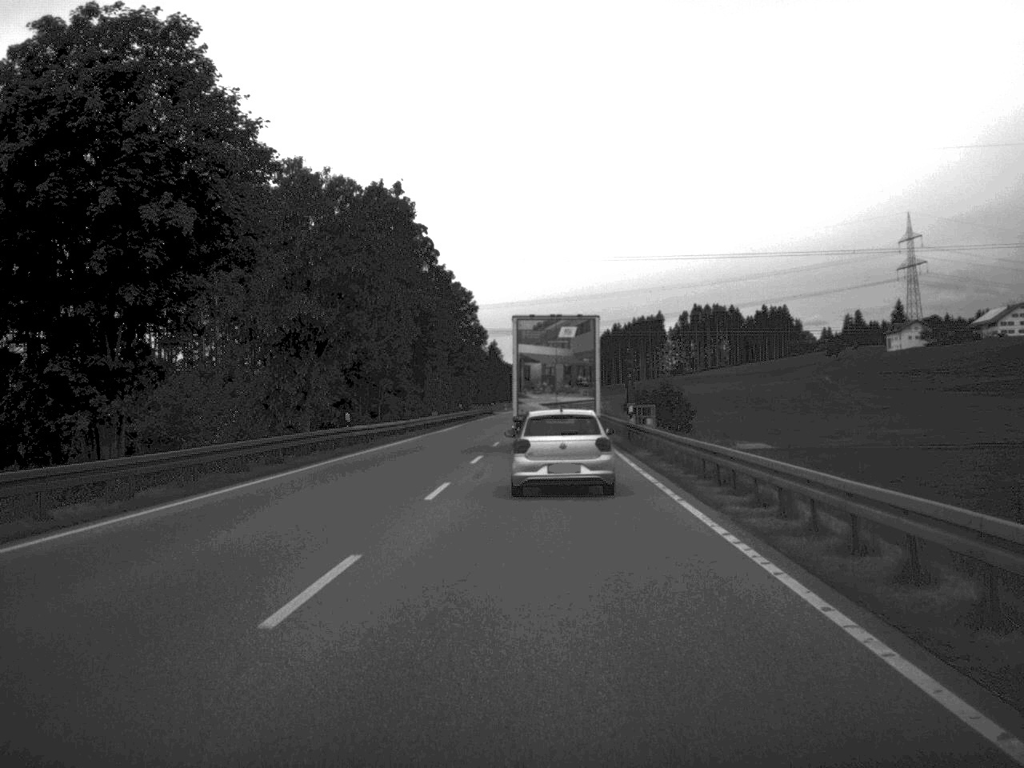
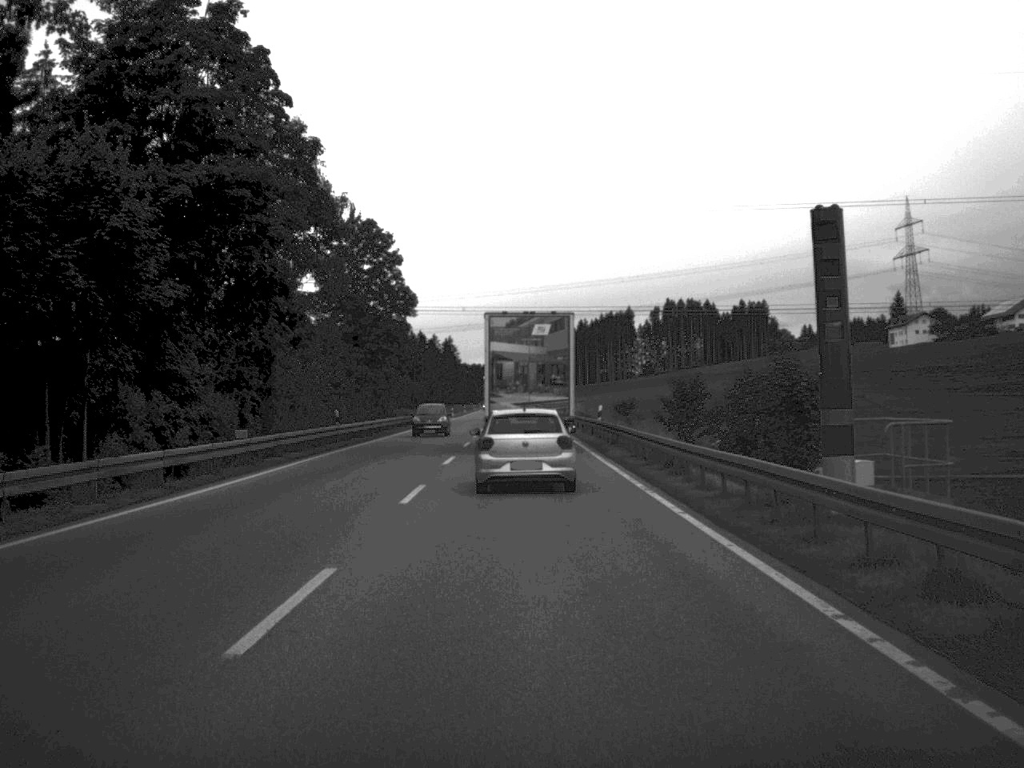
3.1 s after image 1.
(+0.6, +48.3) m; +2°
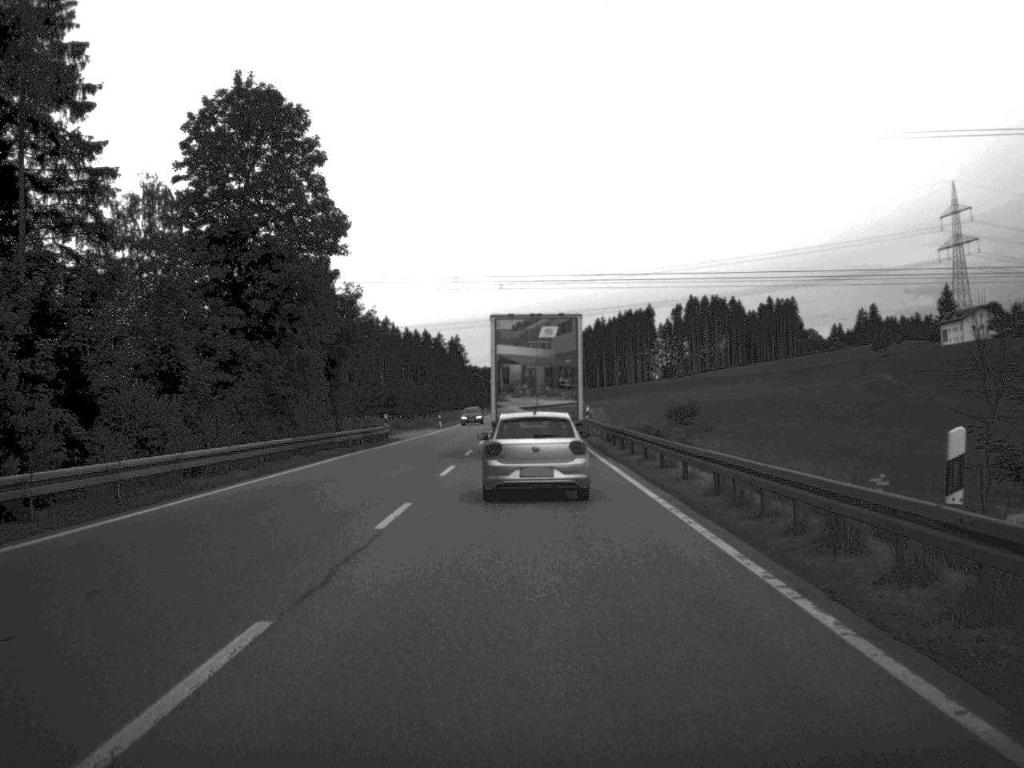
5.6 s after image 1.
(-0.2, +38.6) m; -1°
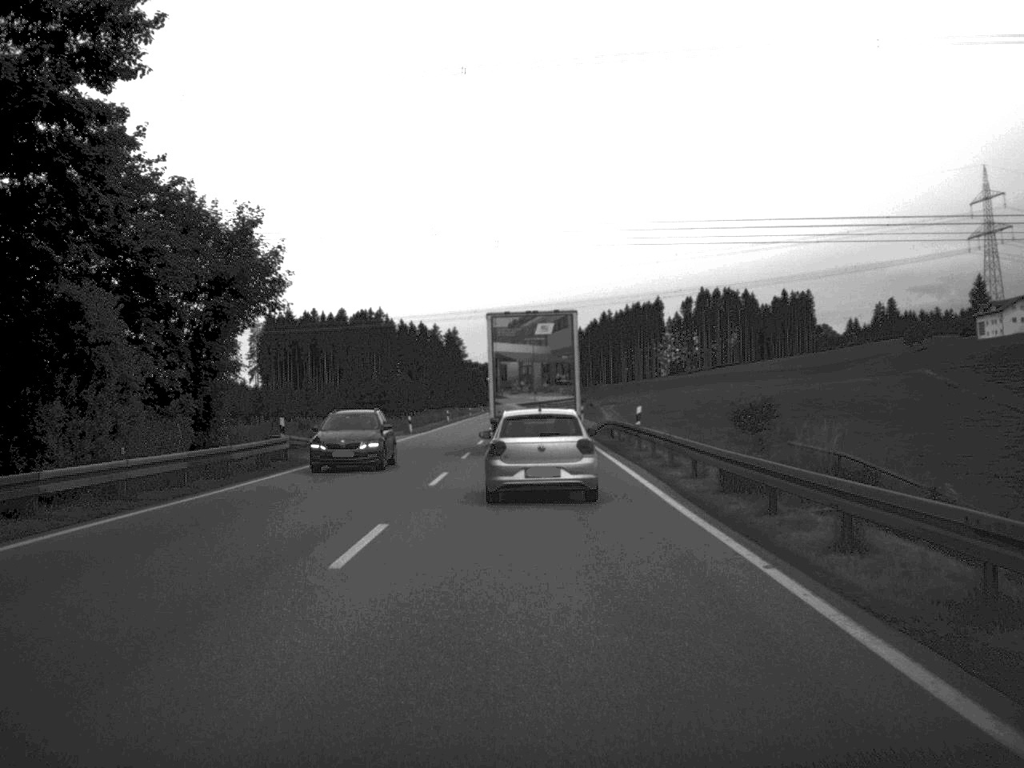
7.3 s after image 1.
(-0.1, +27.7) m; 0°
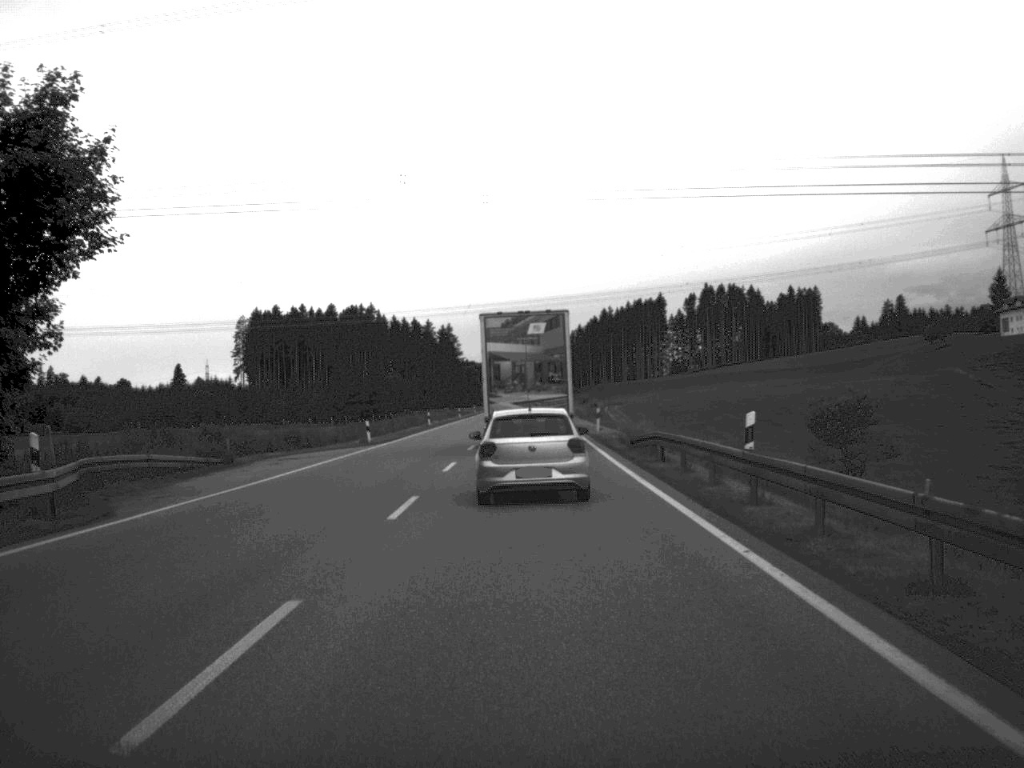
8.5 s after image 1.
(0.0, +18.3) m; 0°
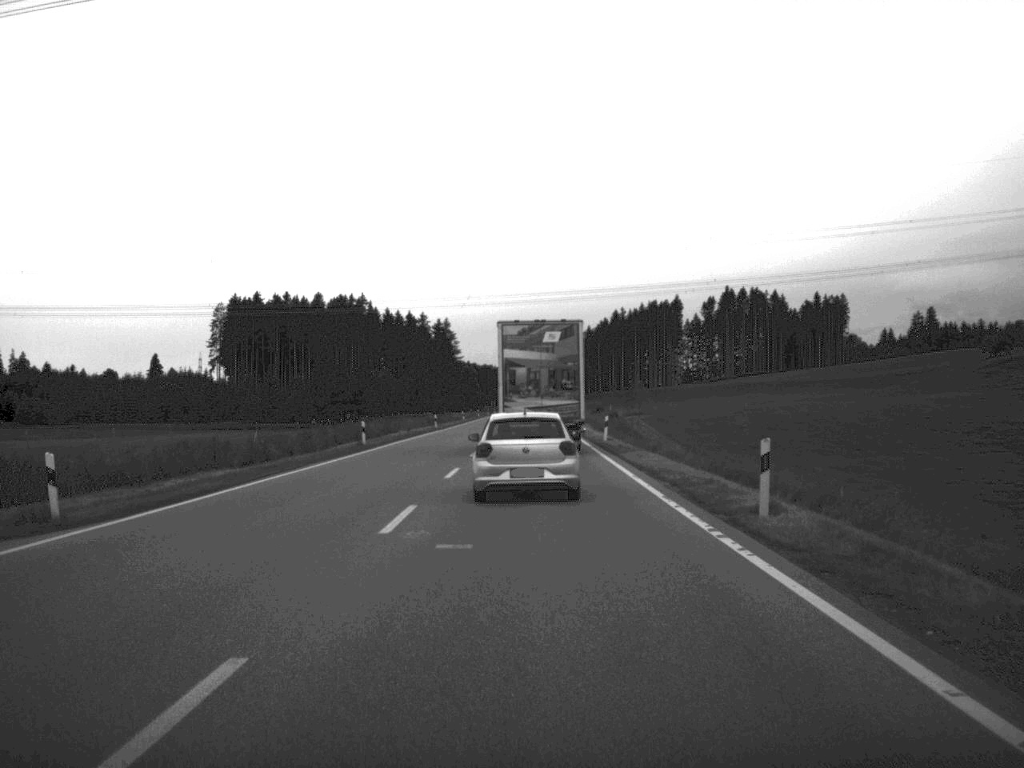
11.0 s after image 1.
(-0.1, +37.4) m; 0°
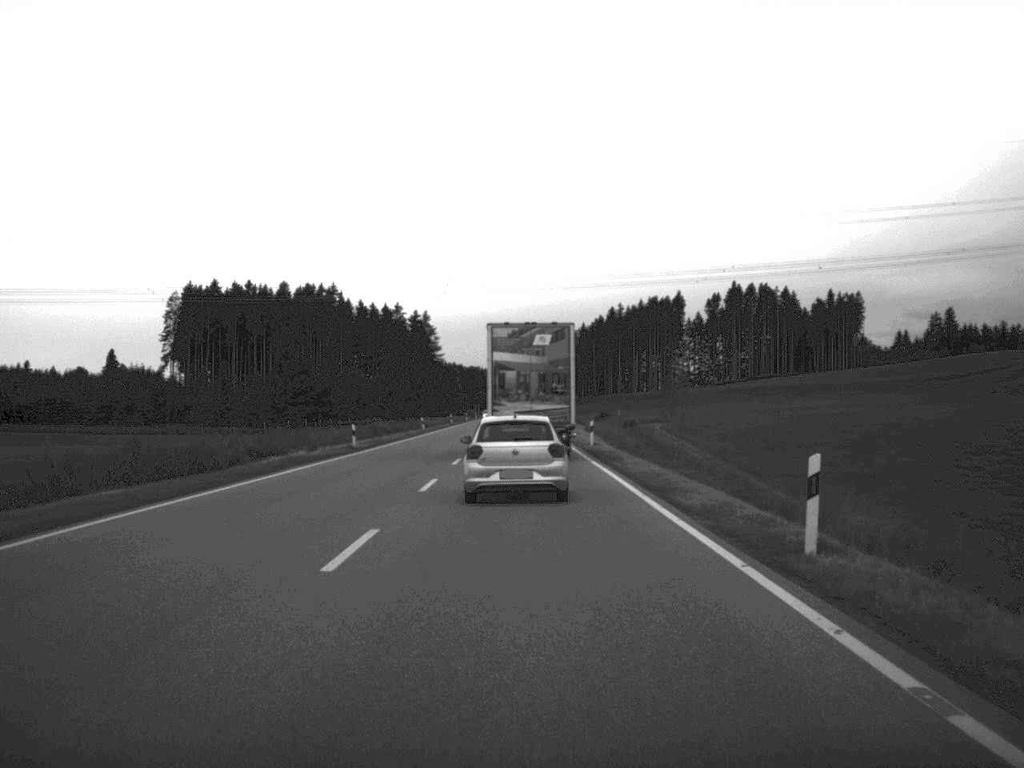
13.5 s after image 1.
(+0.1, +38.8) m; 0°
